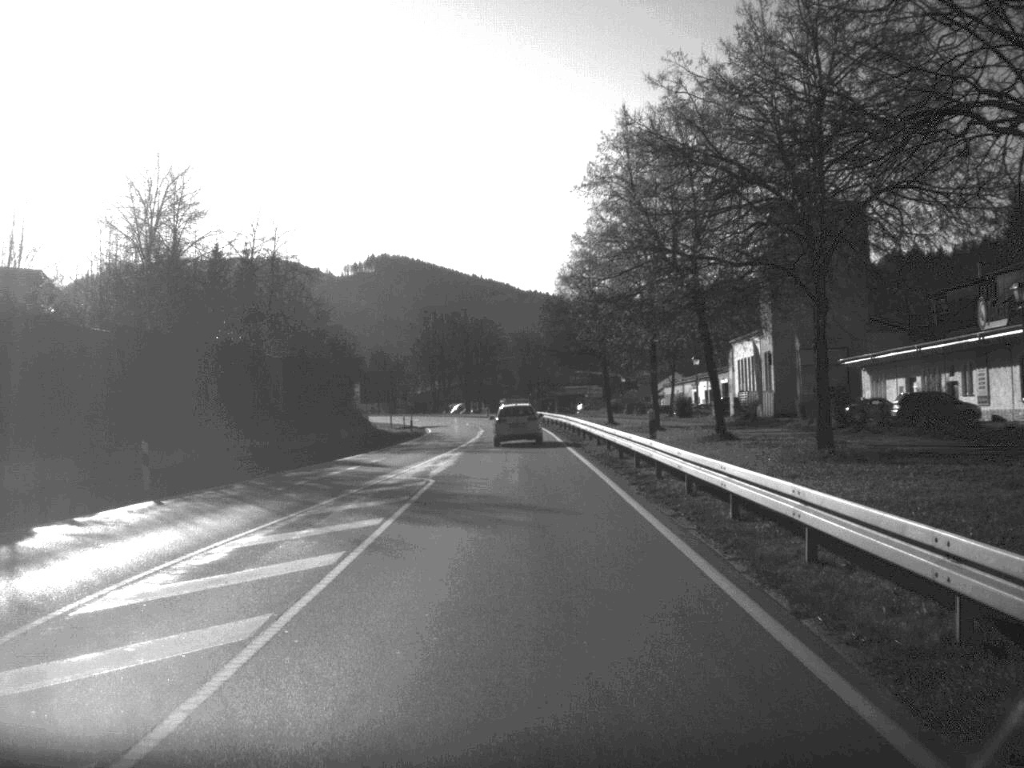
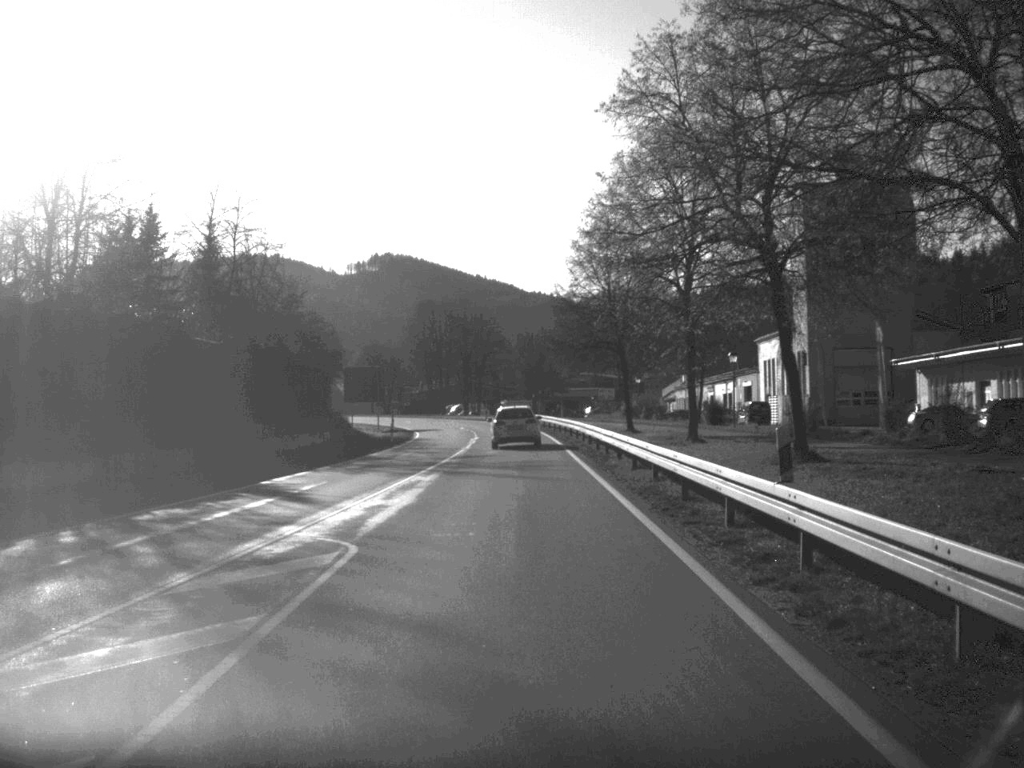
(0.0, +12.1) m; 0°
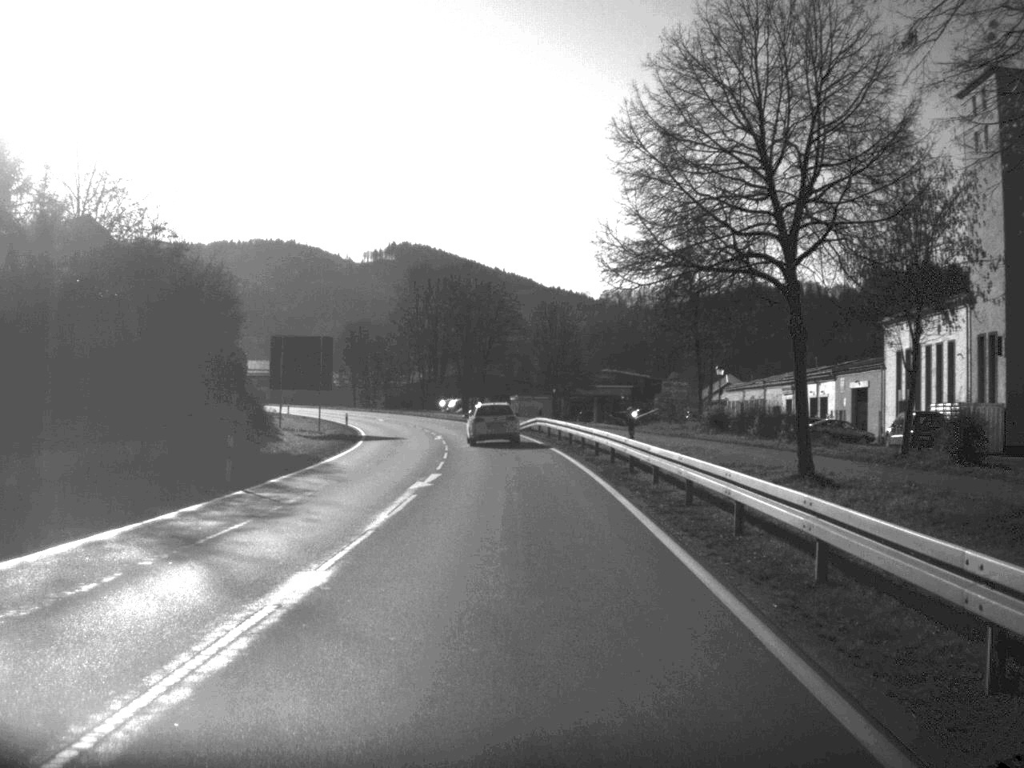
(-0.2, +36.5) m; -1°
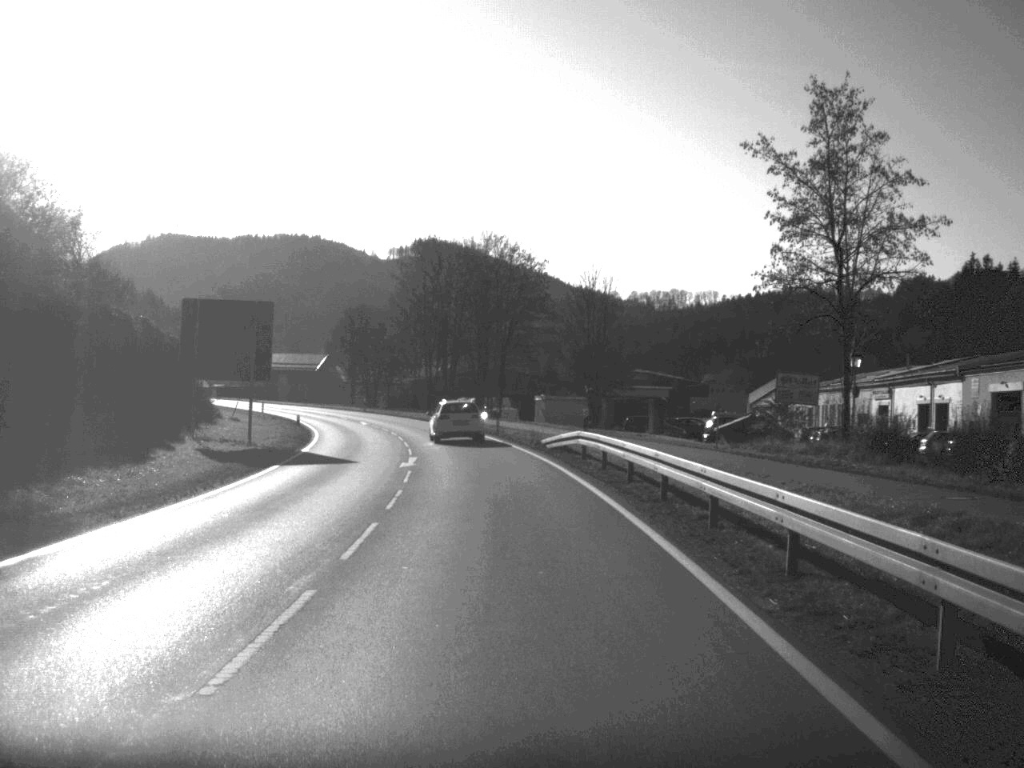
(-0.2, +23.1) m; -1°
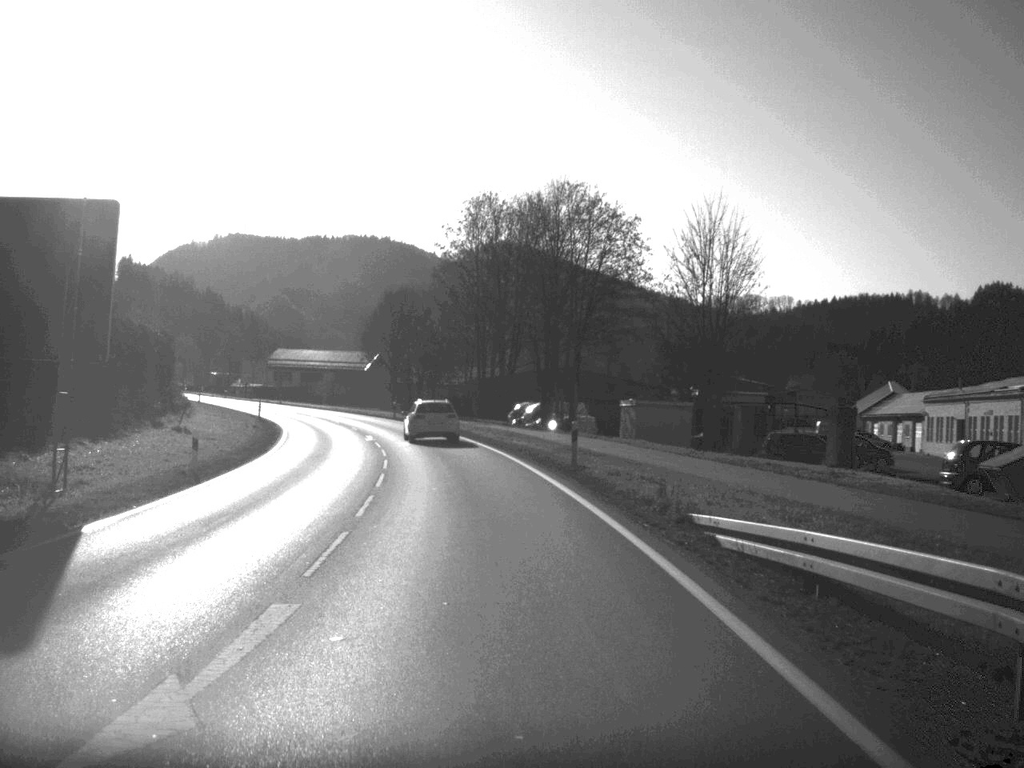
(-0.6, +25.0) m; -3°
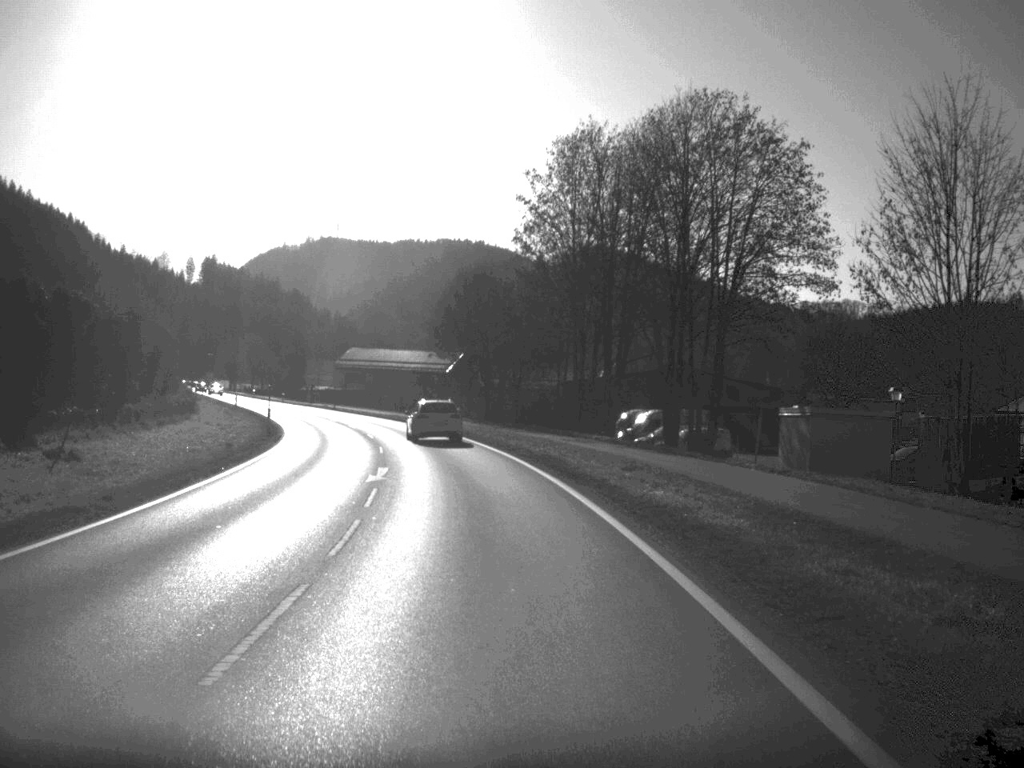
(-0.8, +22.3) m; -4°
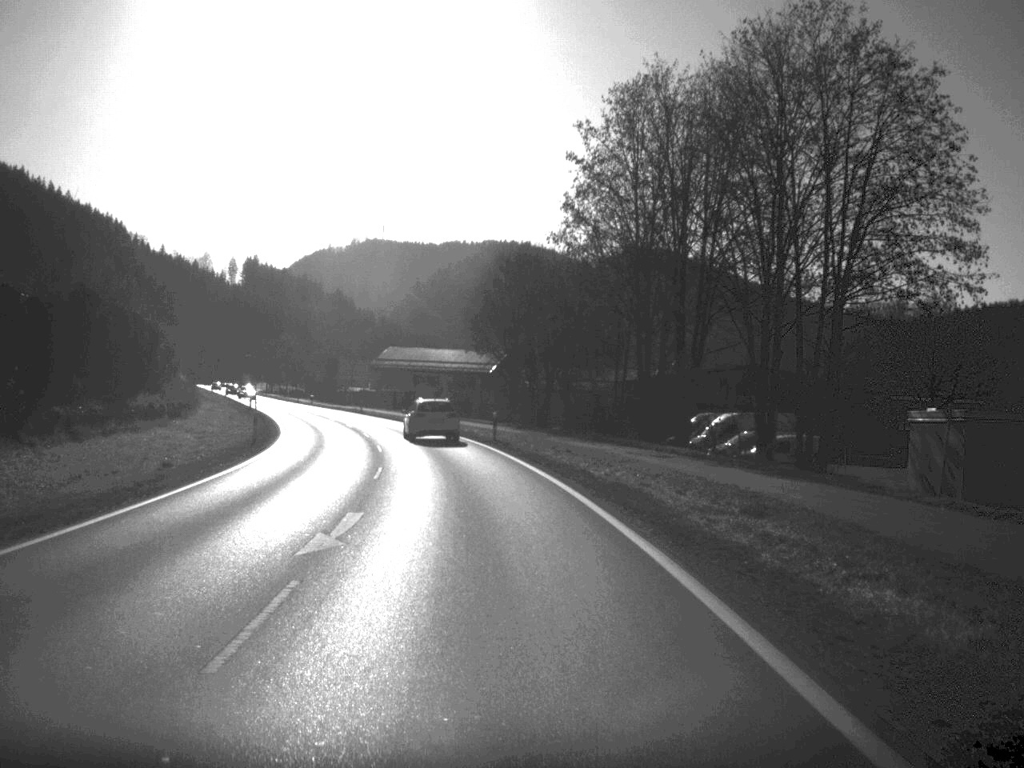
(-0.2, +11.7) m; -2°
